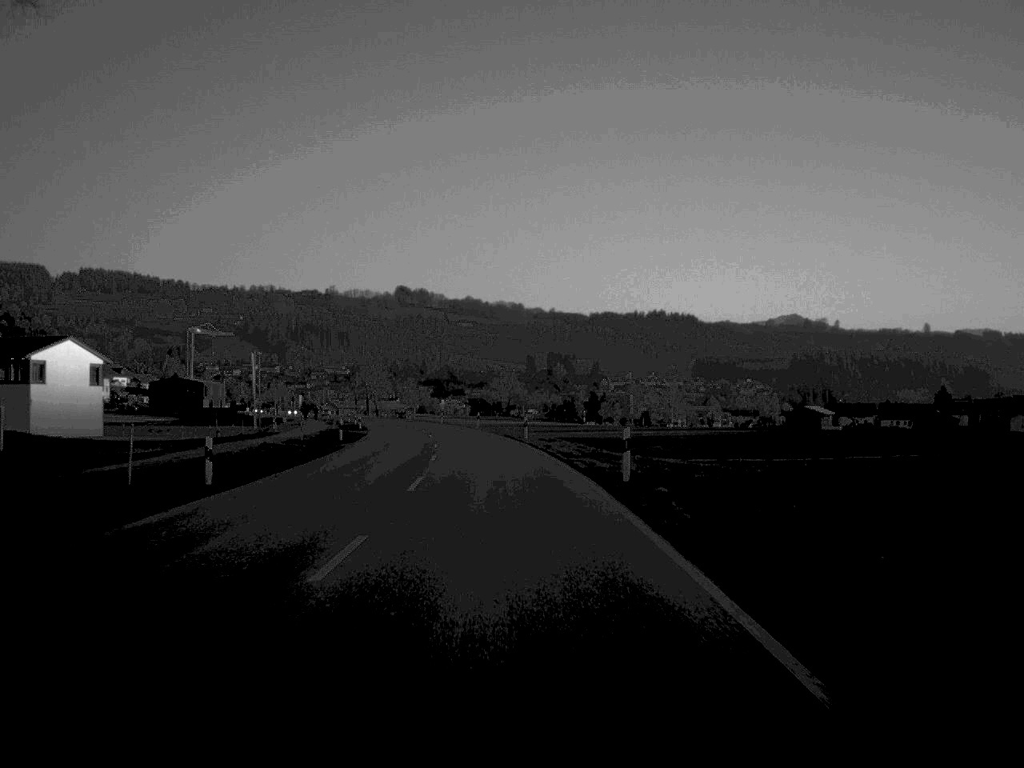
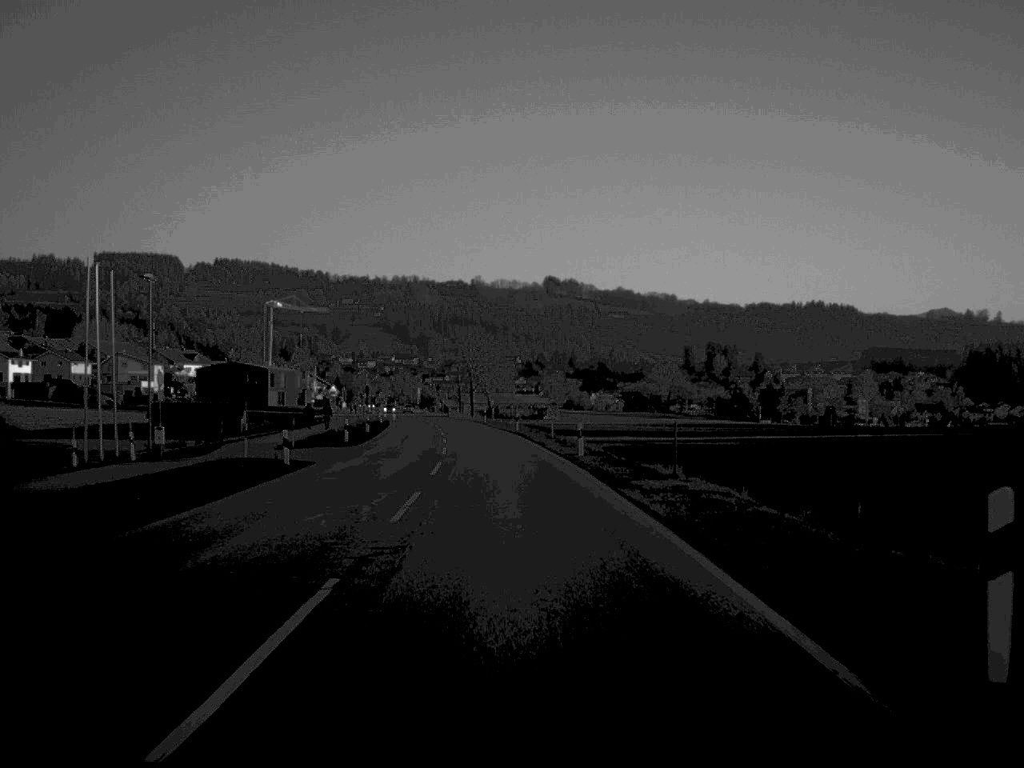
(-5.1, +82.3) m; -7°
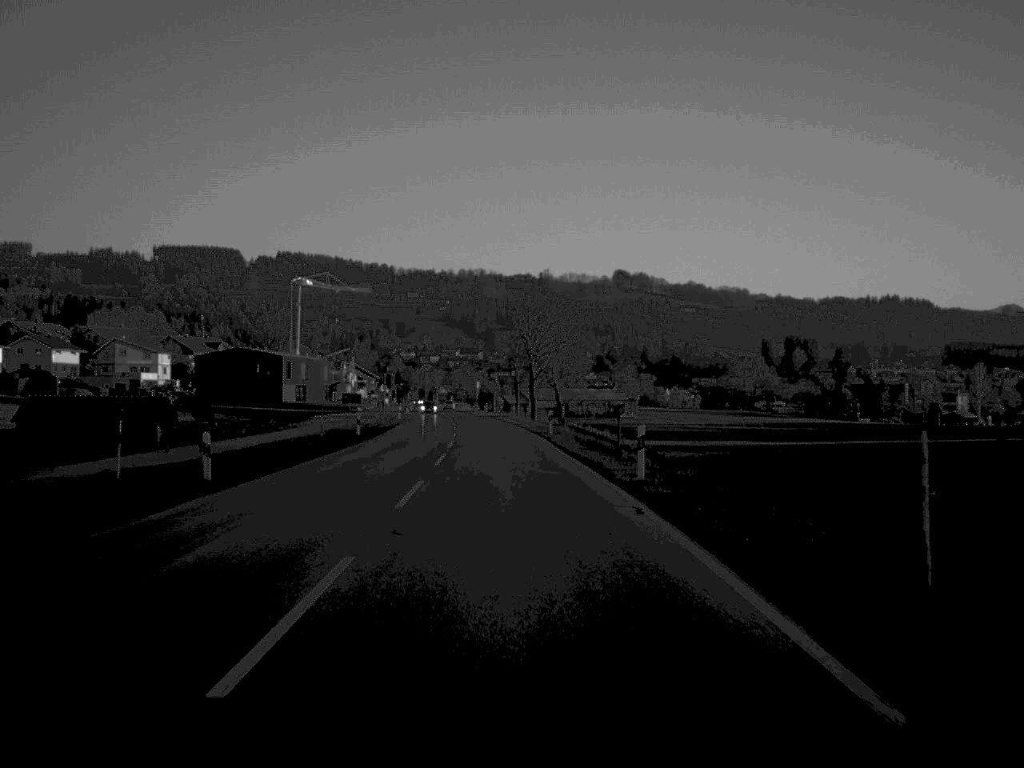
(-1.3, +46.2) m; -3°
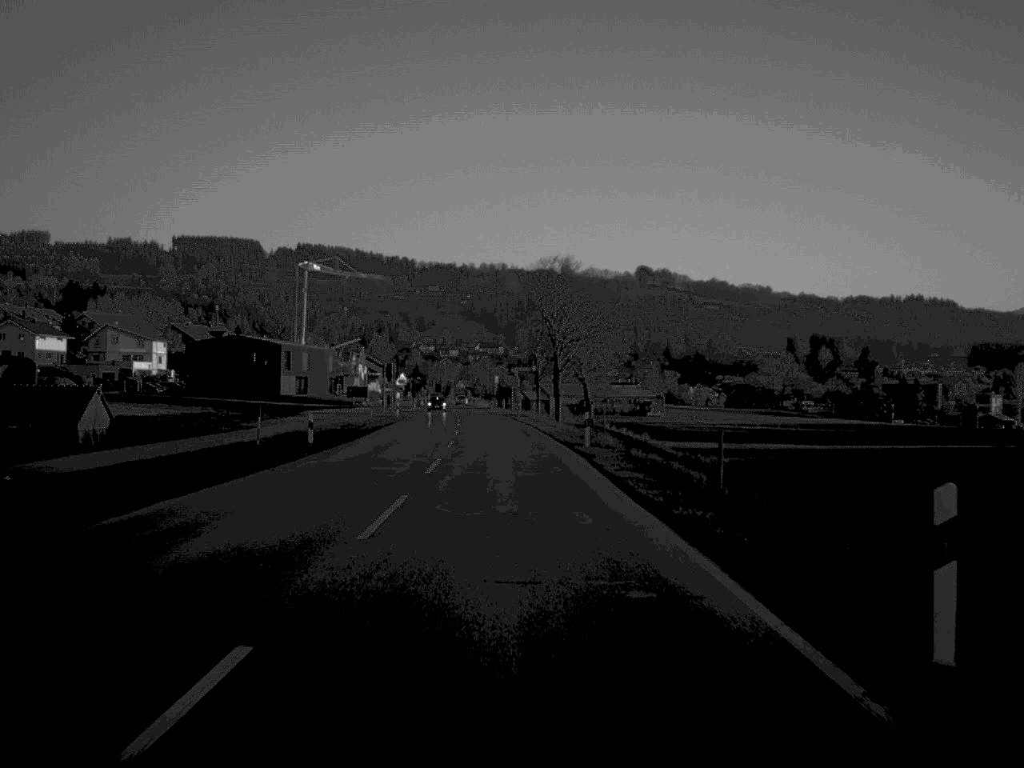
(-0.1, +16.6) m; -1°
